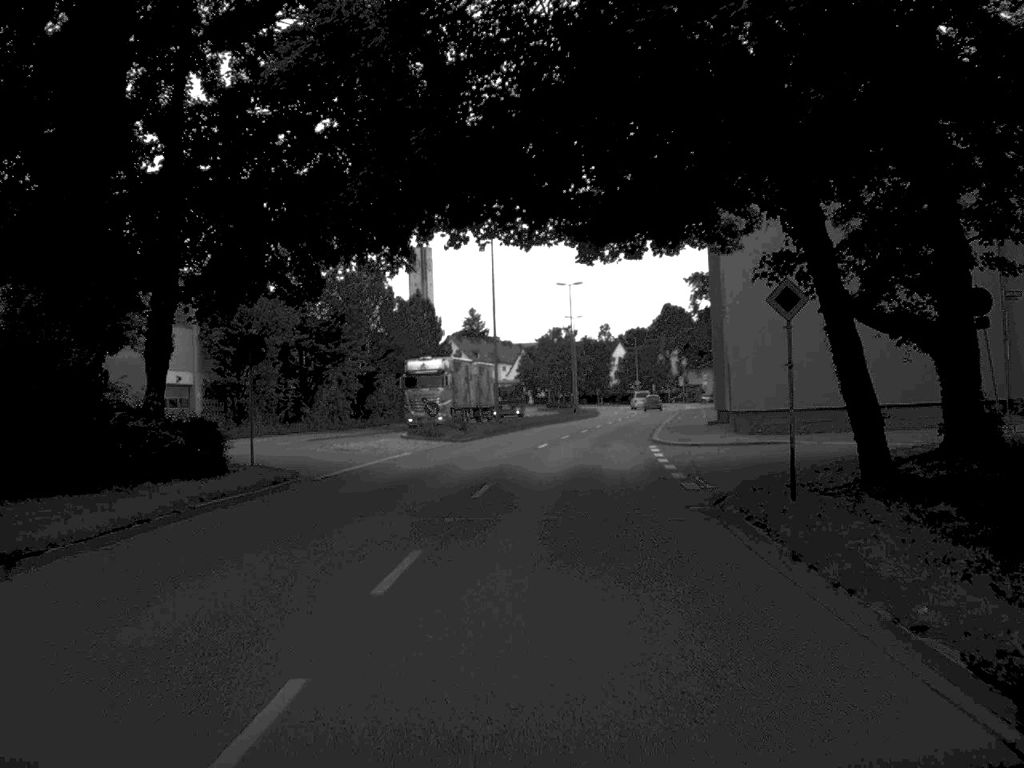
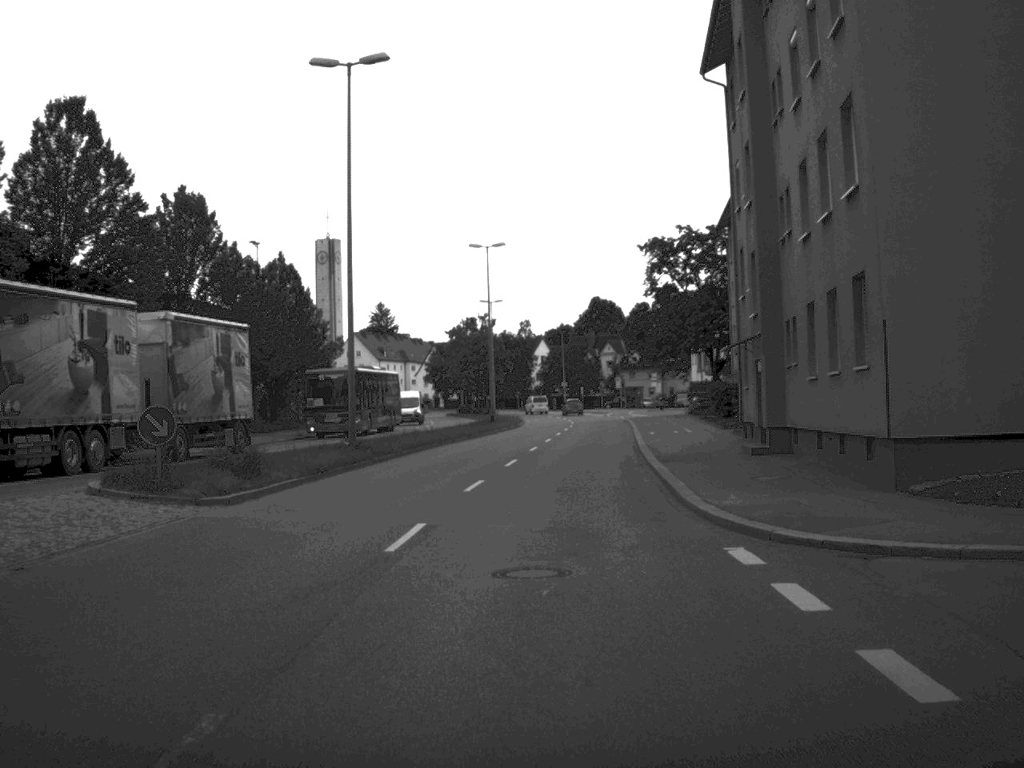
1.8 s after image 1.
(+0.8, +26.3) m; +4°
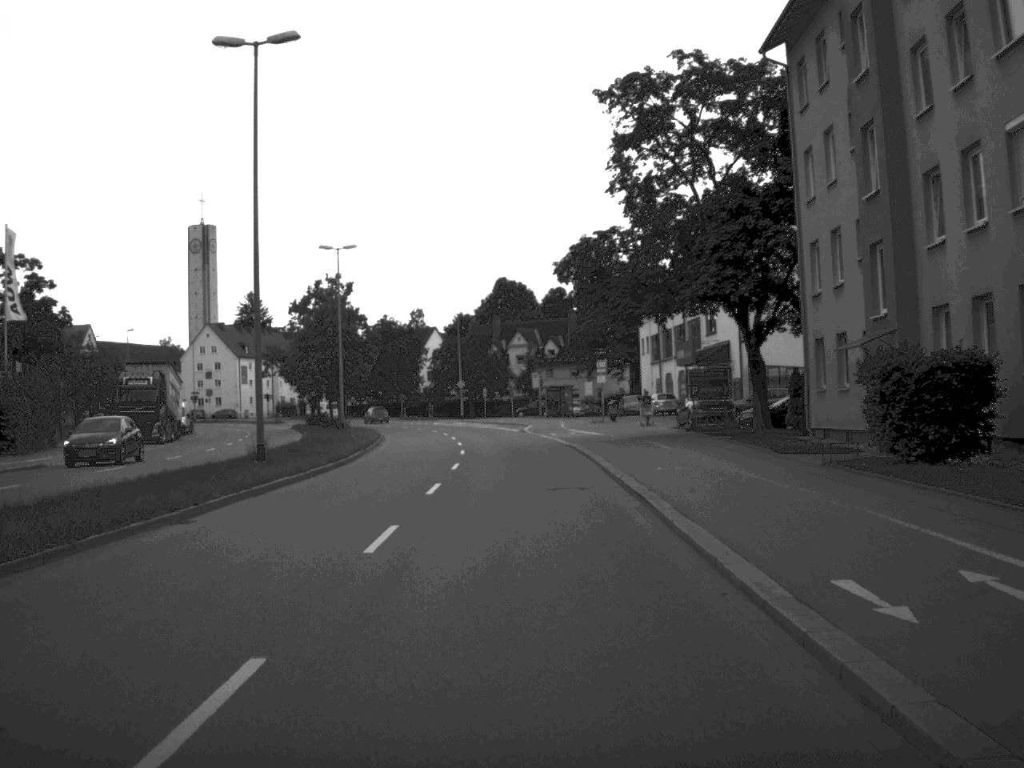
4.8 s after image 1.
(+1.8, +42.1) m; +4°
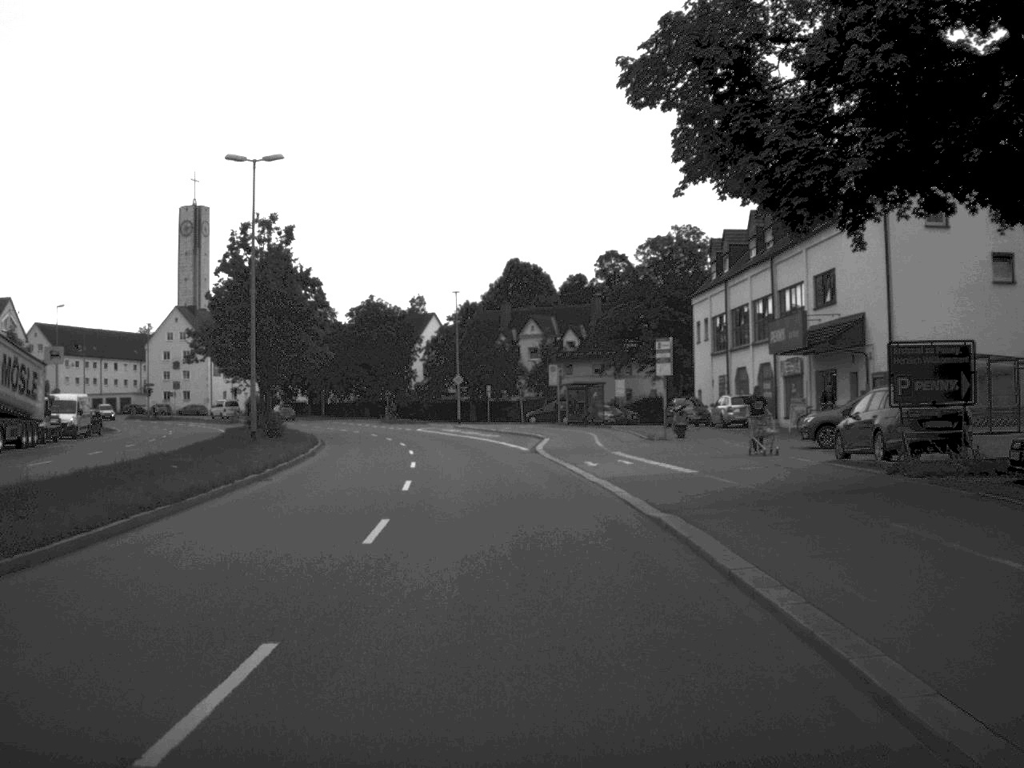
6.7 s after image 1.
(-0.1, +25.1) m; -1°
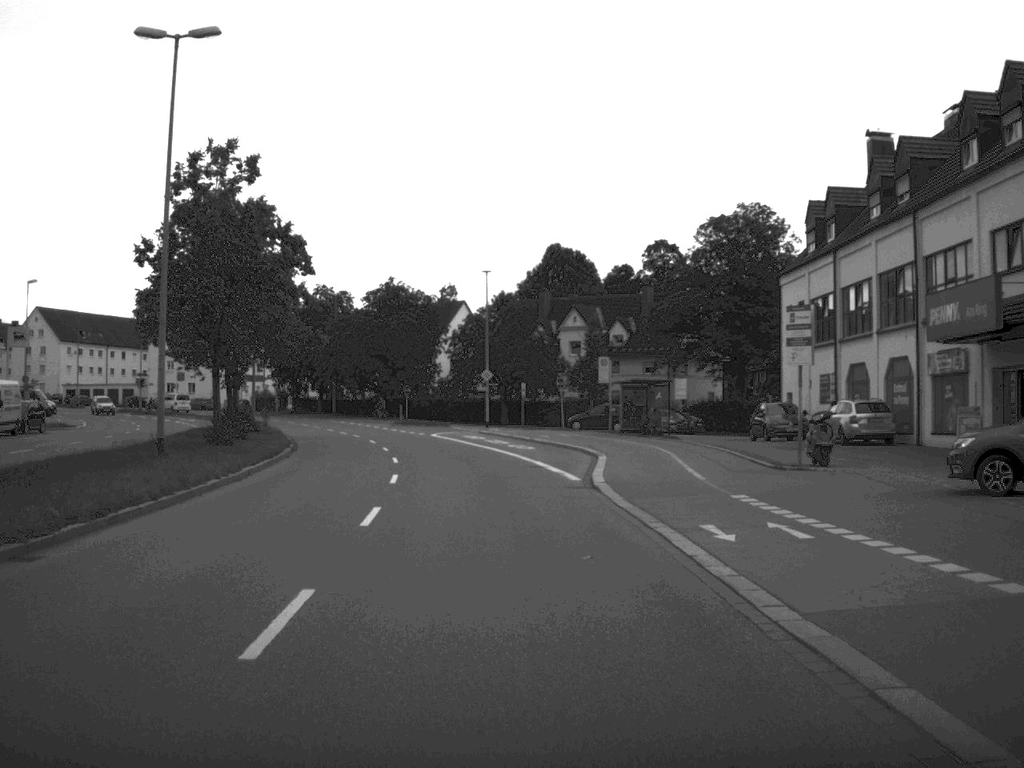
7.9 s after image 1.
(-0.2, +15.4) m; -2°
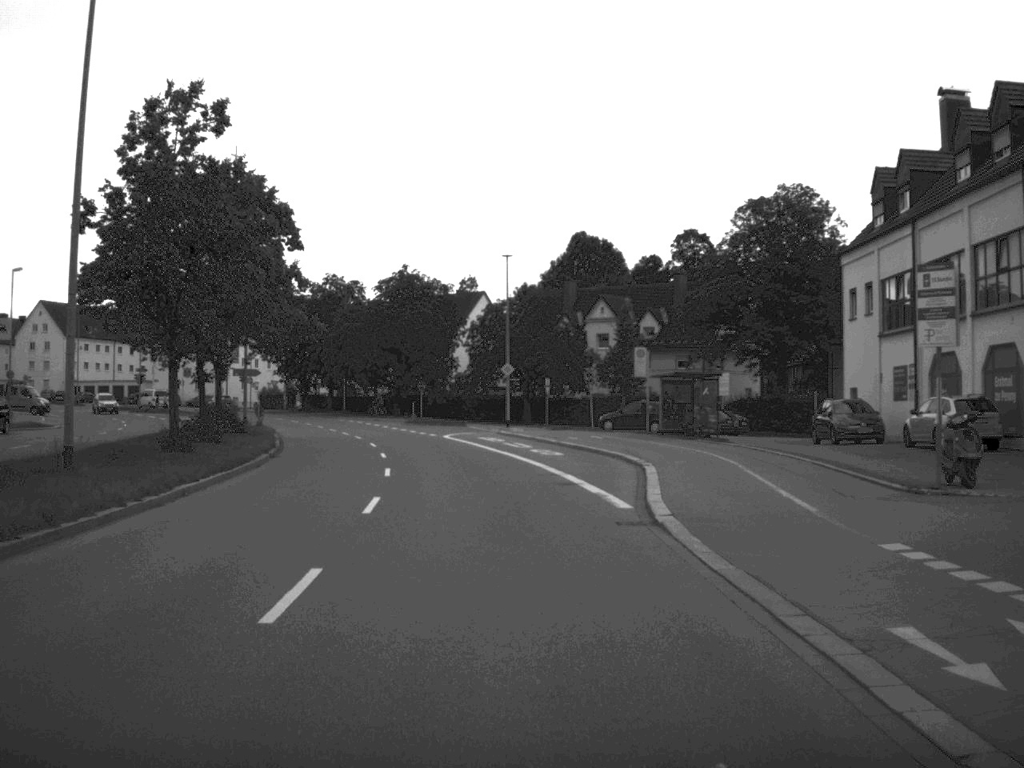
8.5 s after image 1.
(-0.1, +7.5) m; -1°
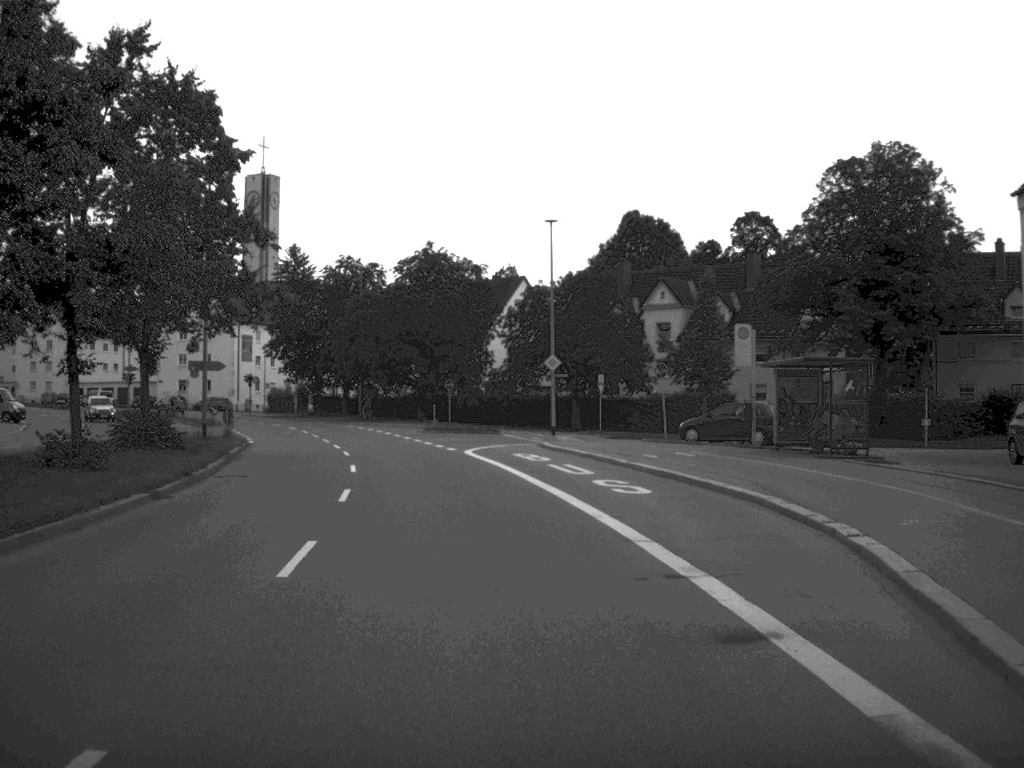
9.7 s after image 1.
(-0.3, +15.3) m; -2°
